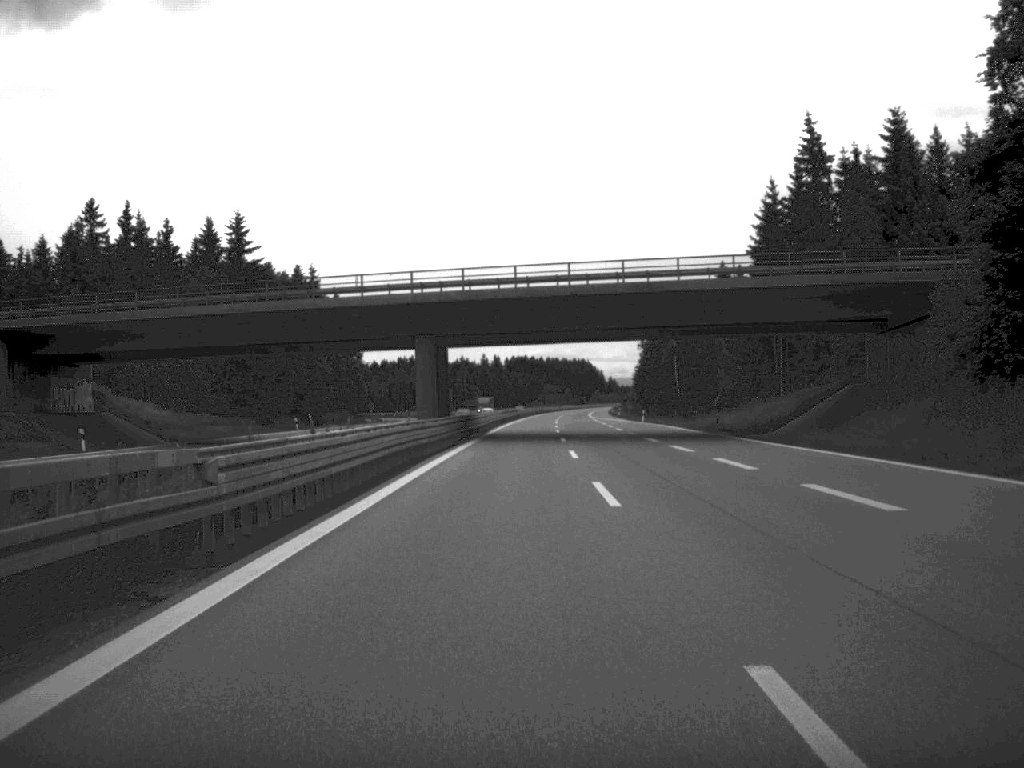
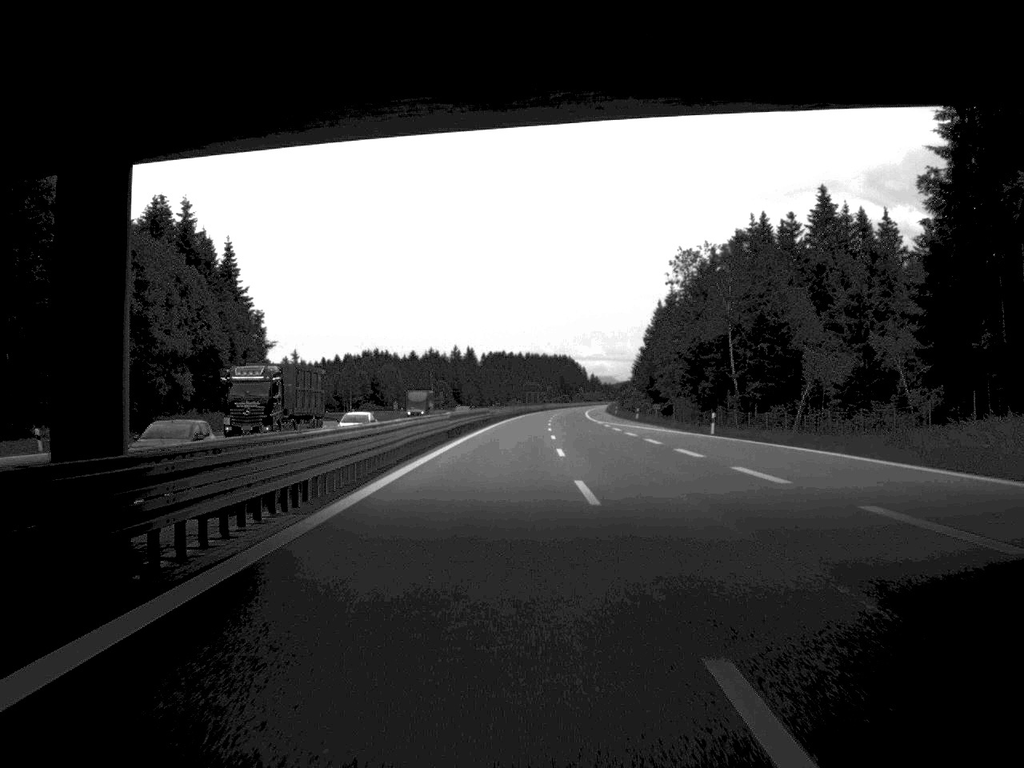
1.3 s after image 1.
(+0.4, +52.9) m; +1°
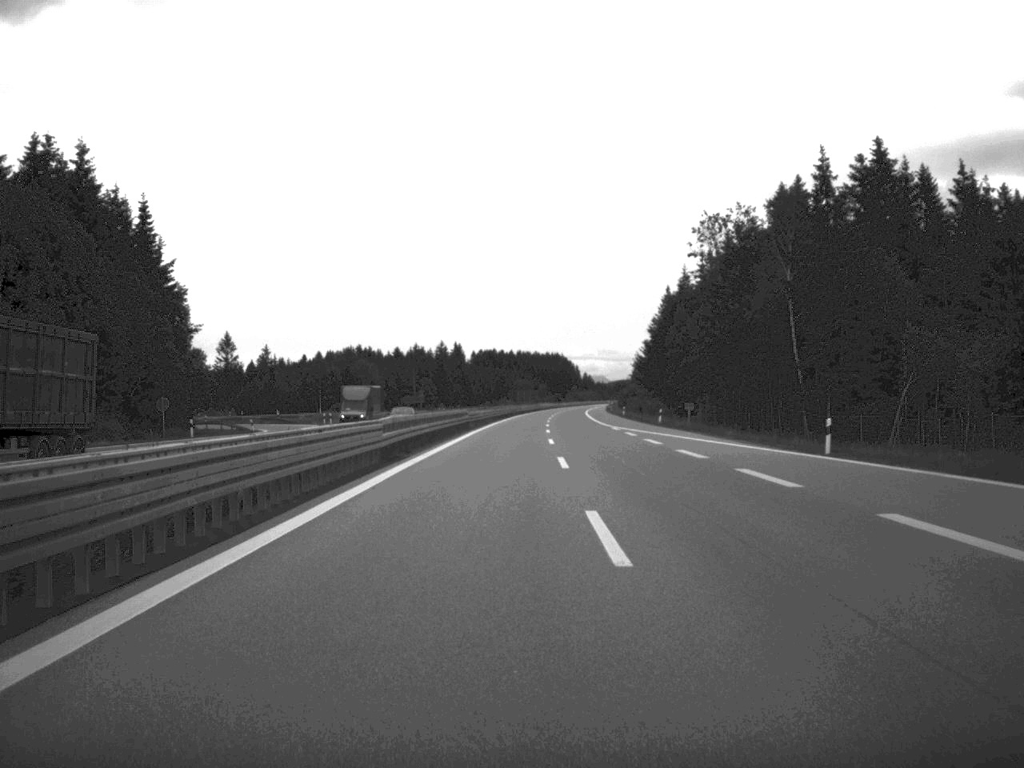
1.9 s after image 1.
(+0.1, +25.2) m; 0°
